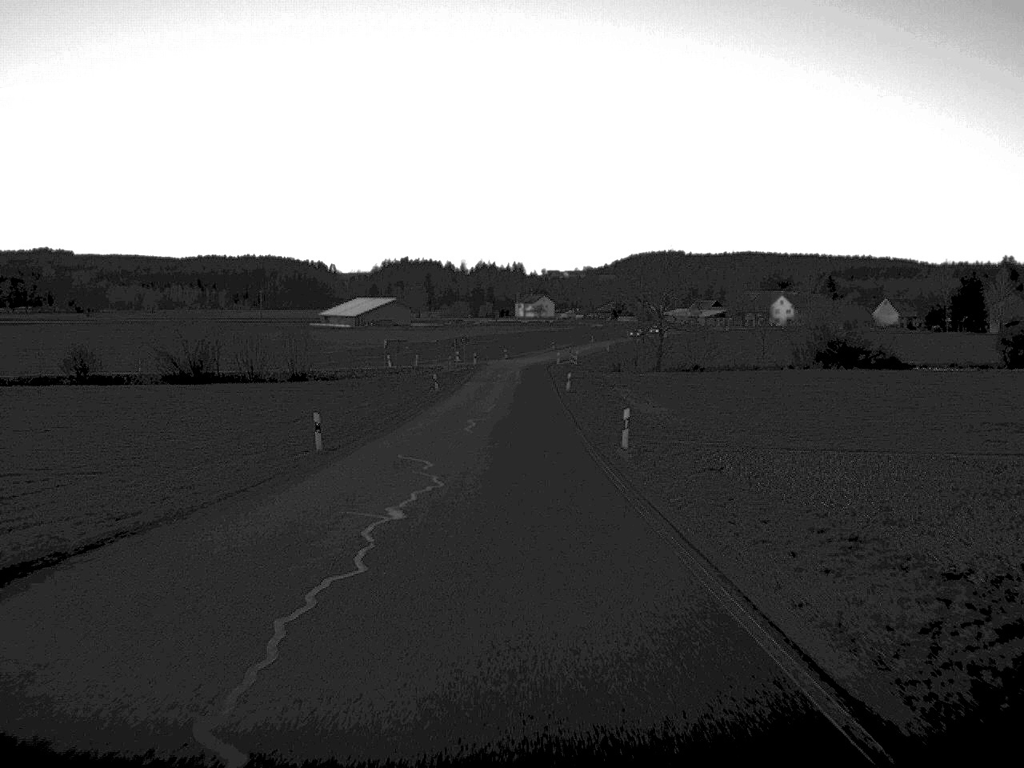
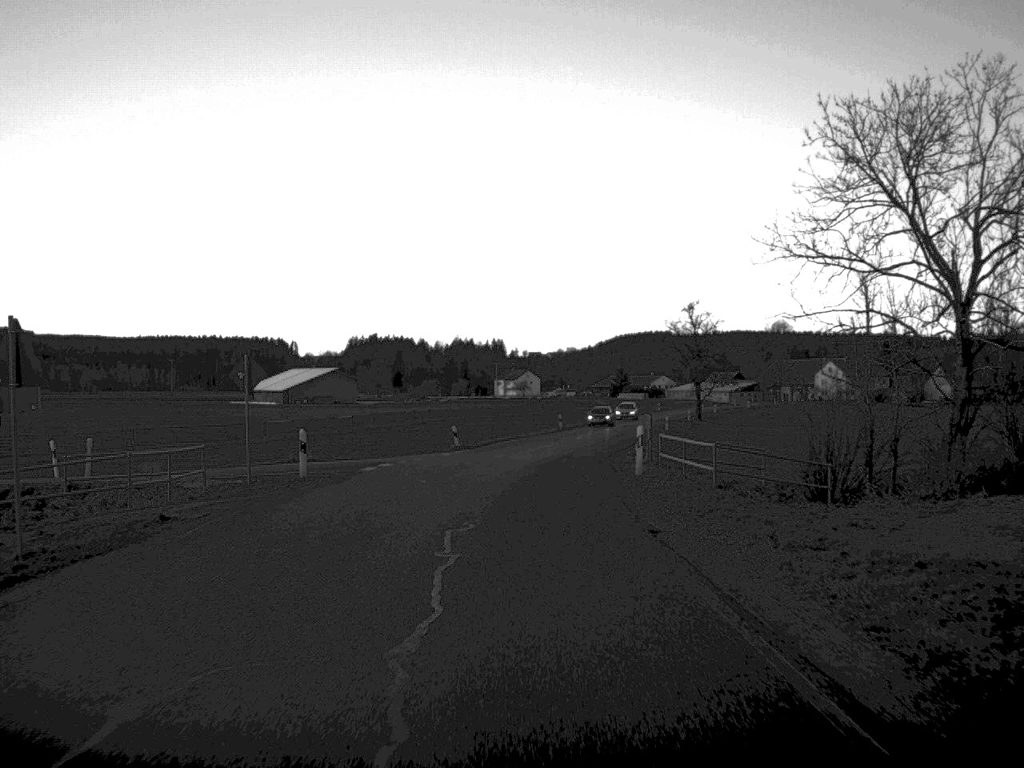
(0.0, +82.9) m; +1°
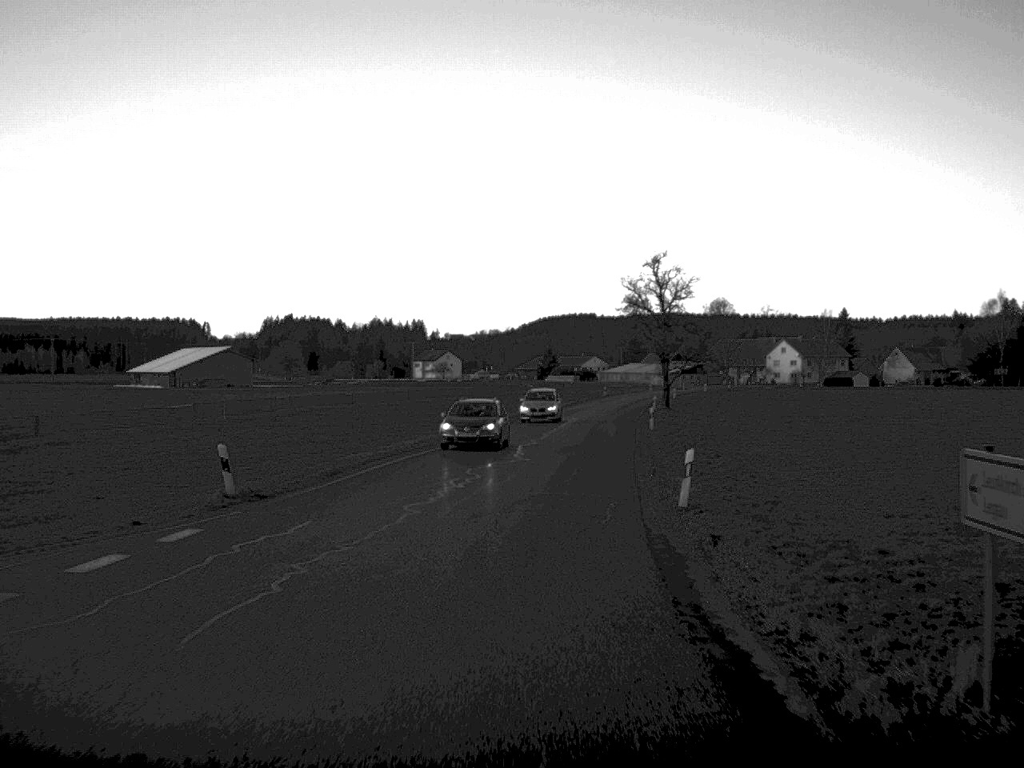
(+0.8, +31.8) m; +3°
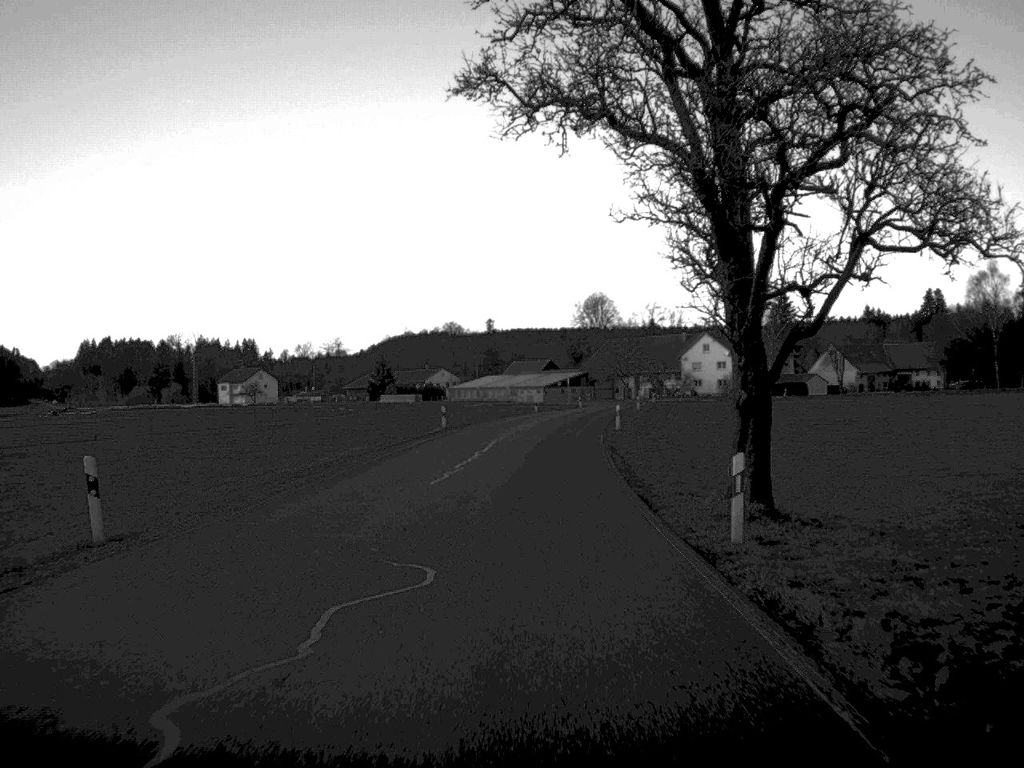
(+5.6, +82.1) m; +6°
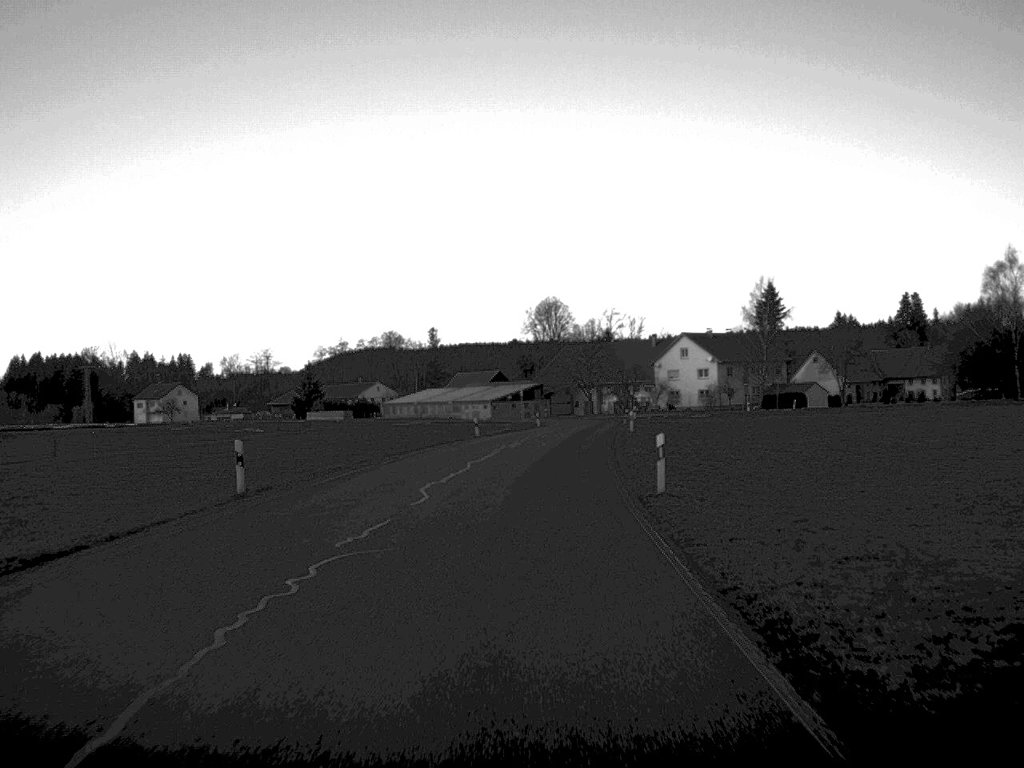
(+0.6, +32.0) m; +2°
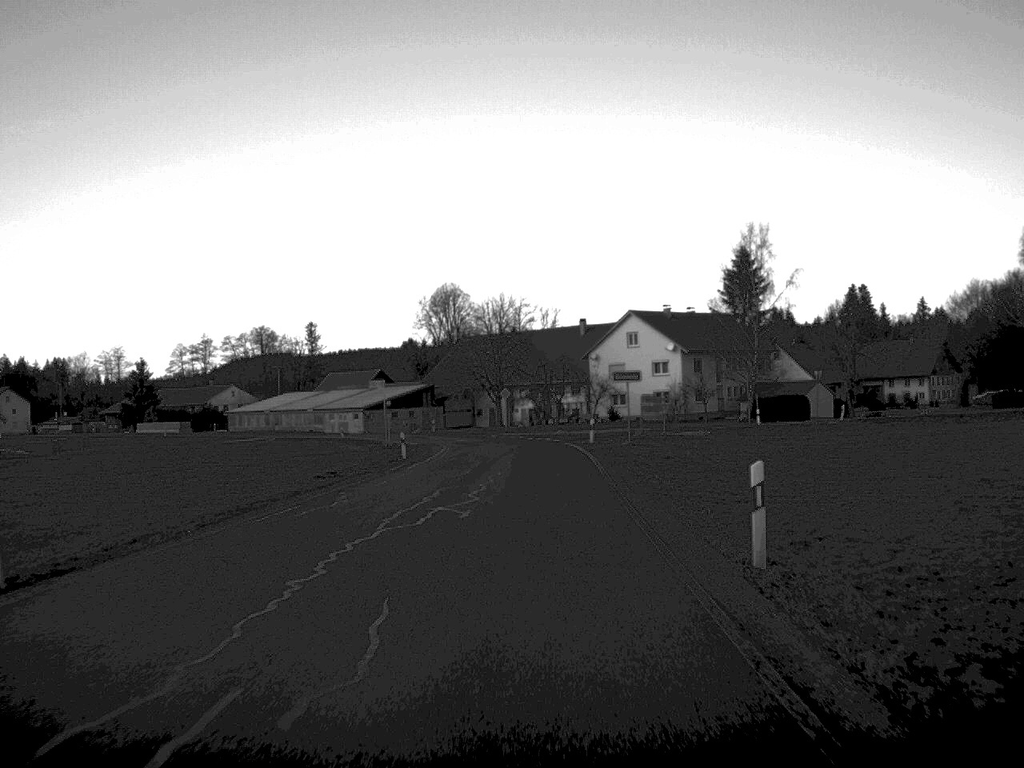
(+1.9, +50.1) m; +4°
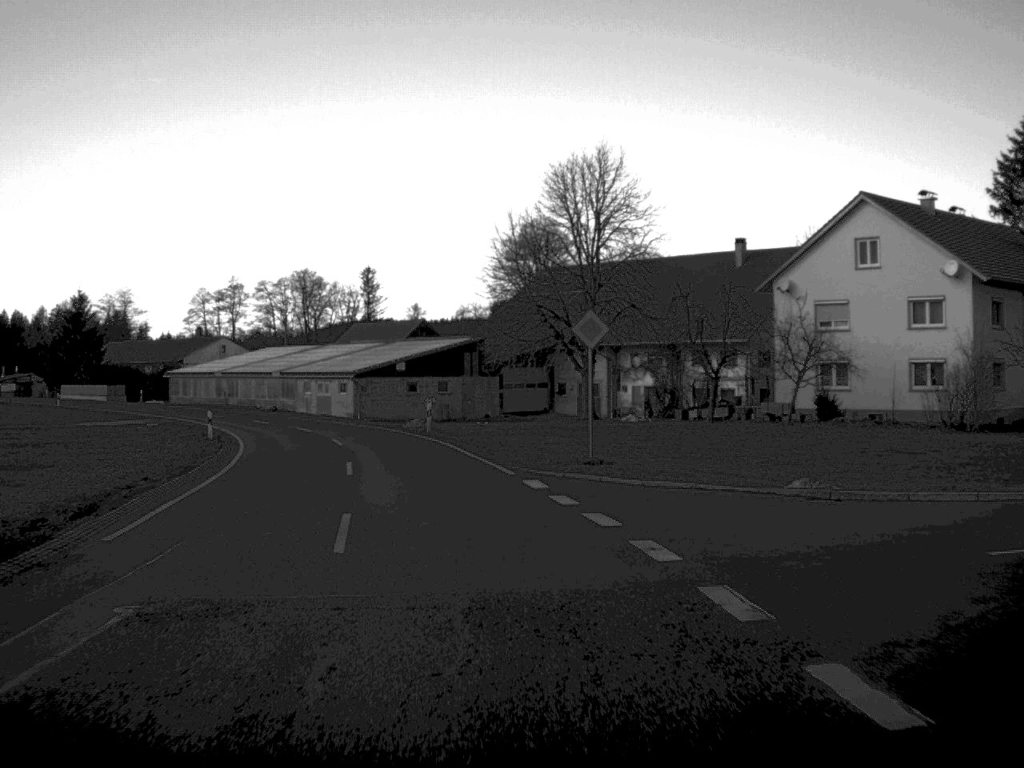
(-0.6, +60.5) m; -5°
